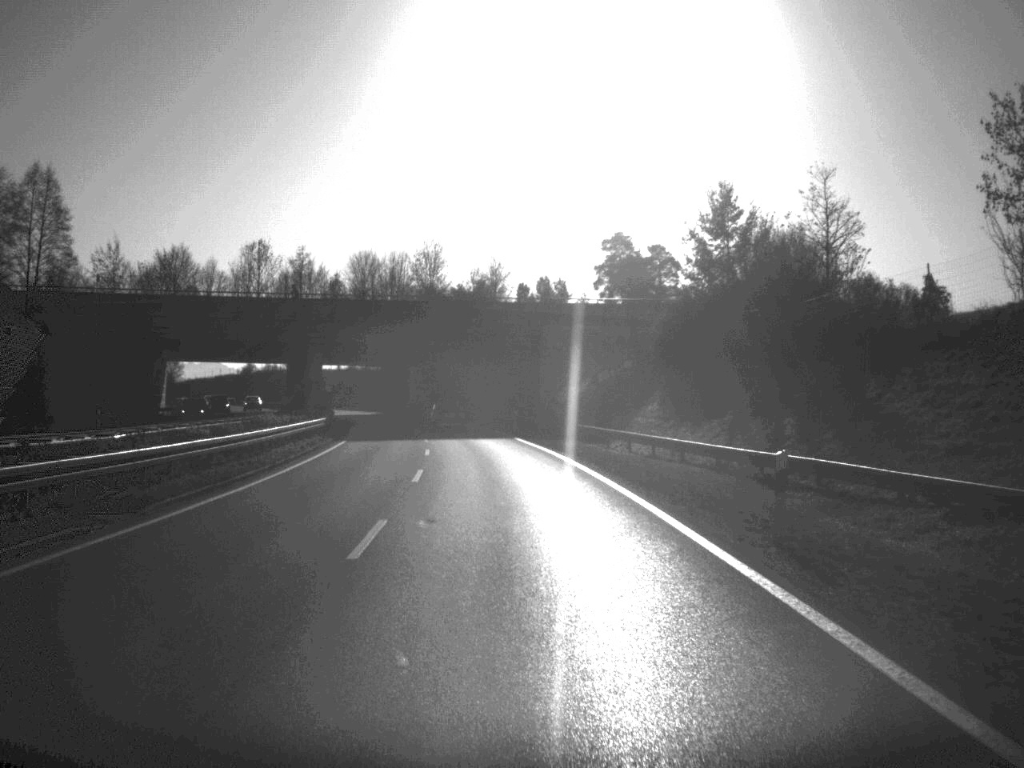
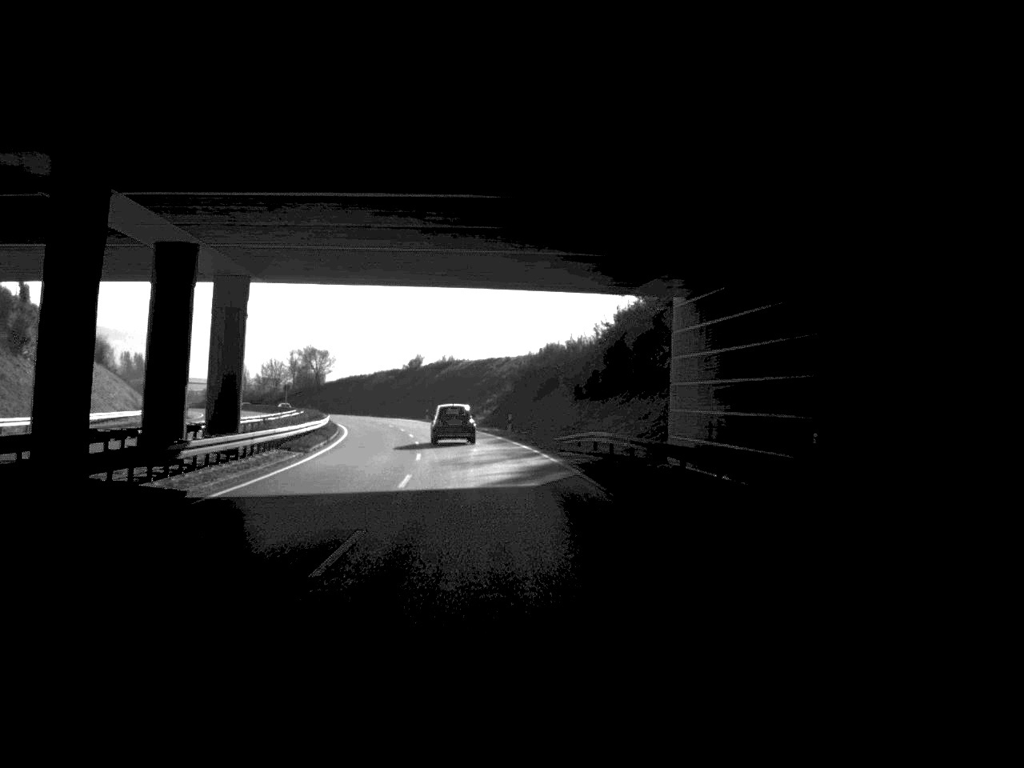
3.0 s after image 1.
(-9.4, +97.6) m; -11°
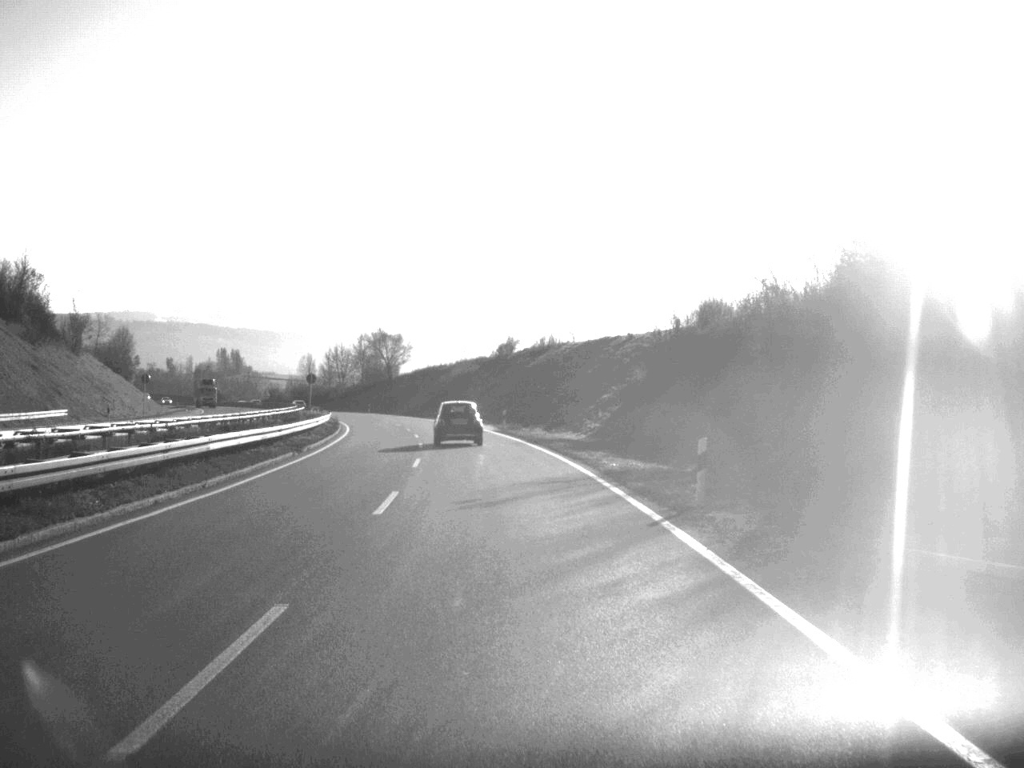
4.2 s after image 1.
(-1.8, +41.9) m; -5°
